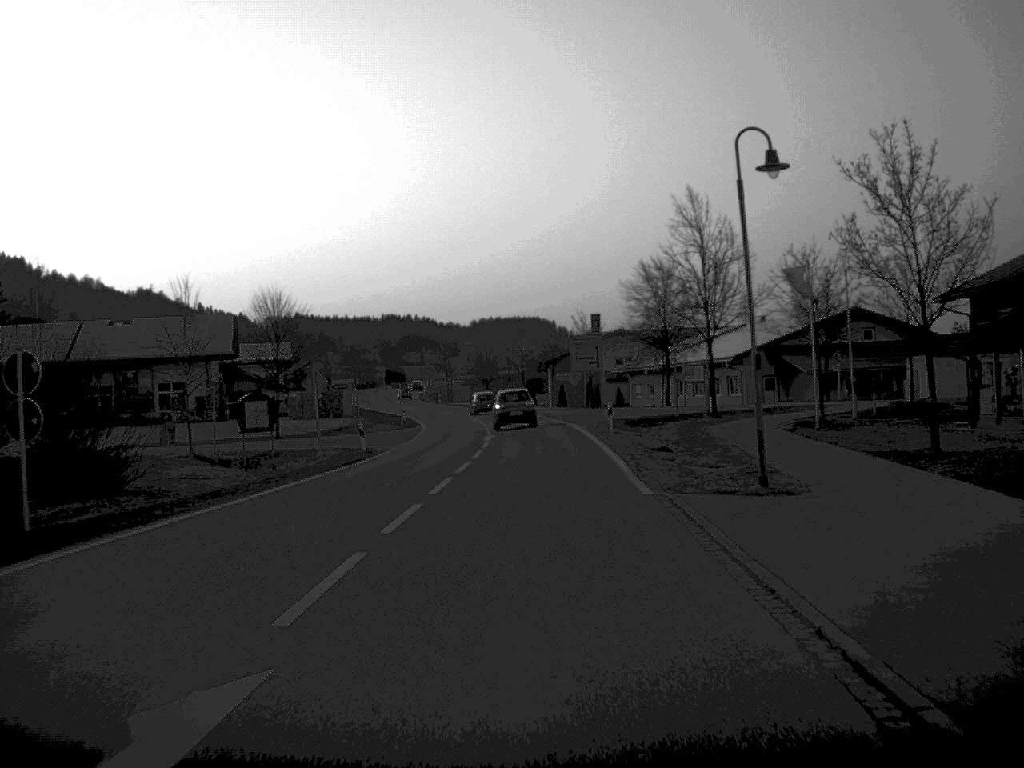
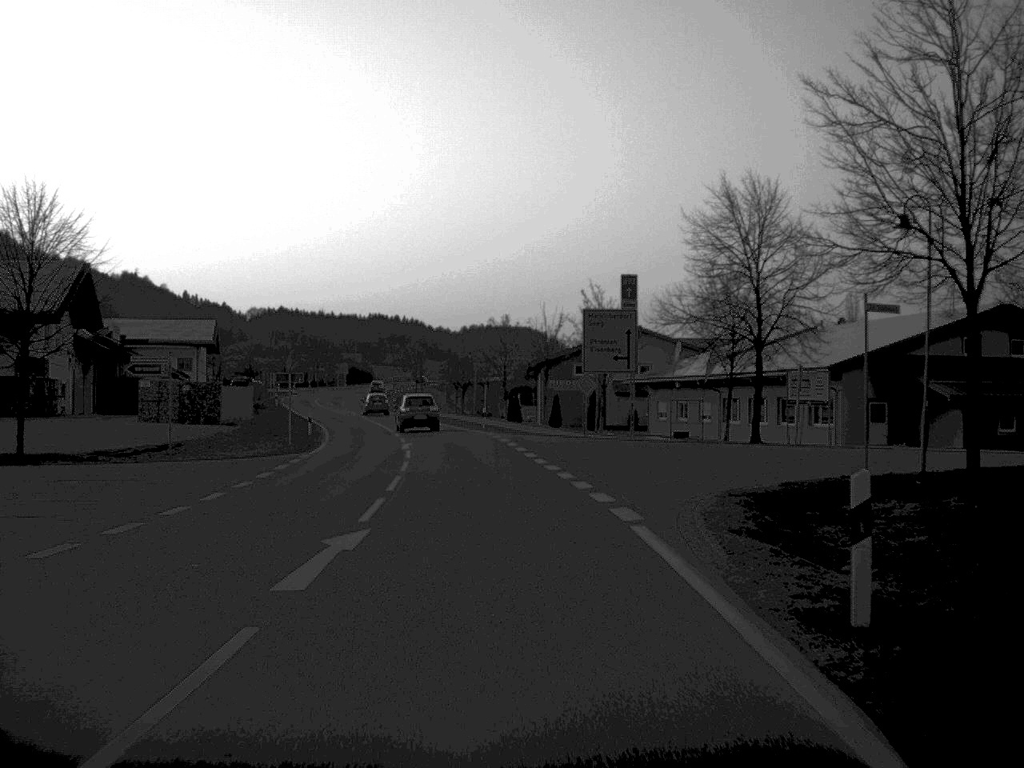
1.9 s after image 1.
(+0.4, +33.6) m; 0°
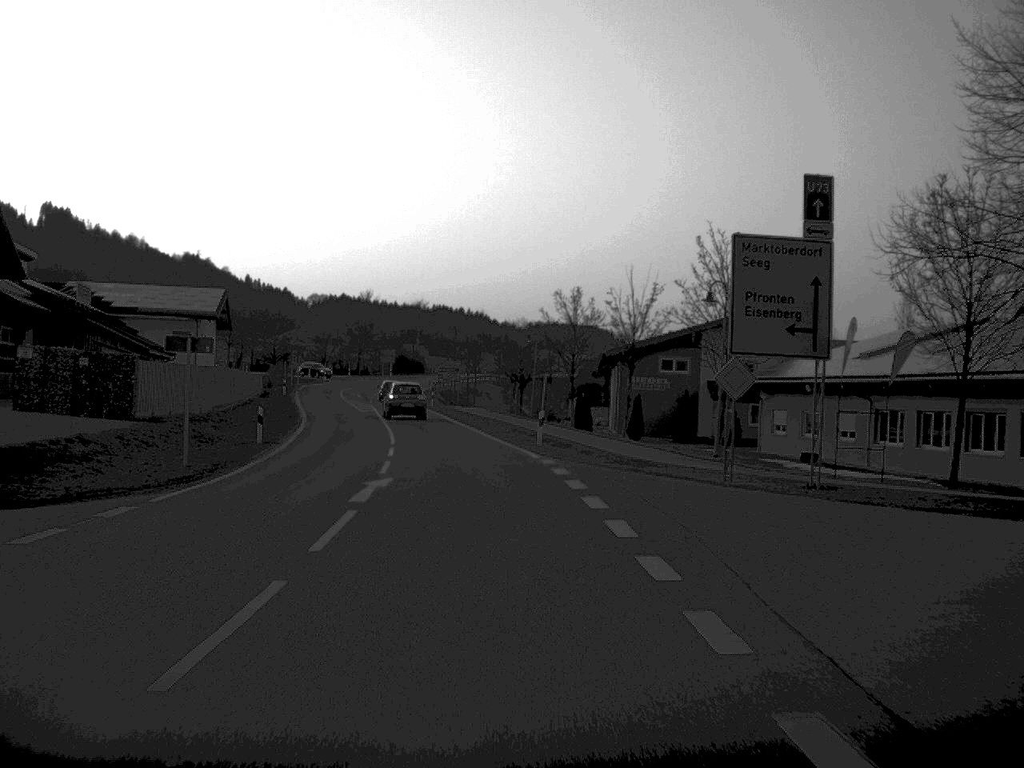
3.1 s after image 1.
(-0.4, +21.9) m; -3°
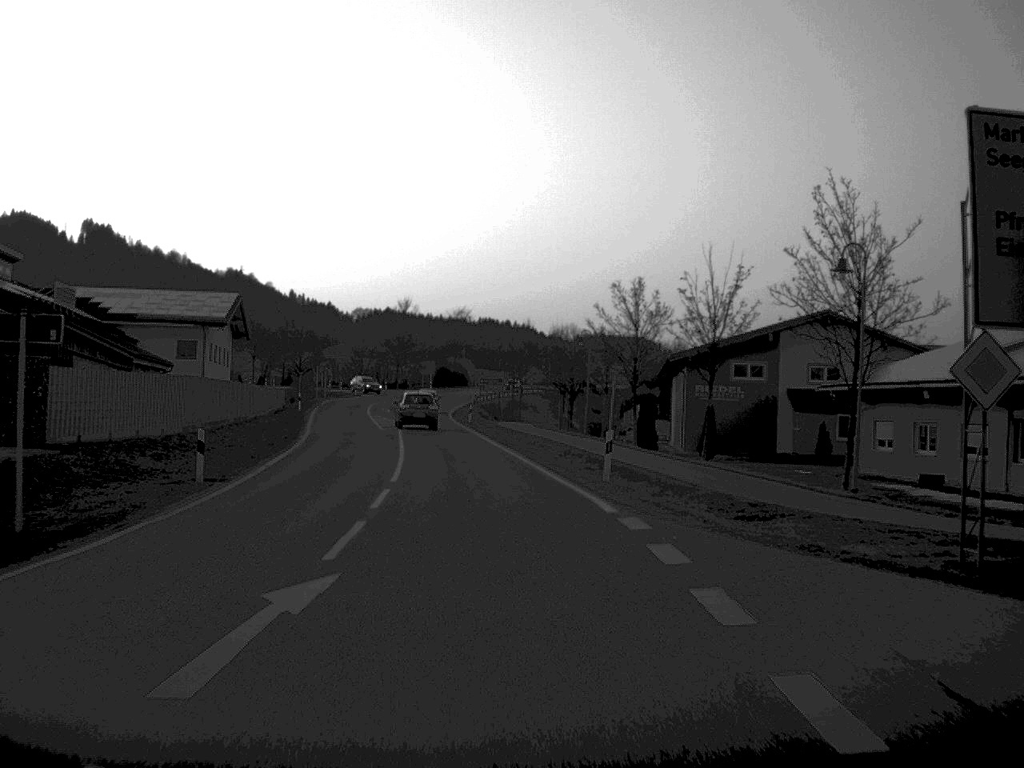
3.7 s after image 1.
(-0.2, +11.3) m; -2°
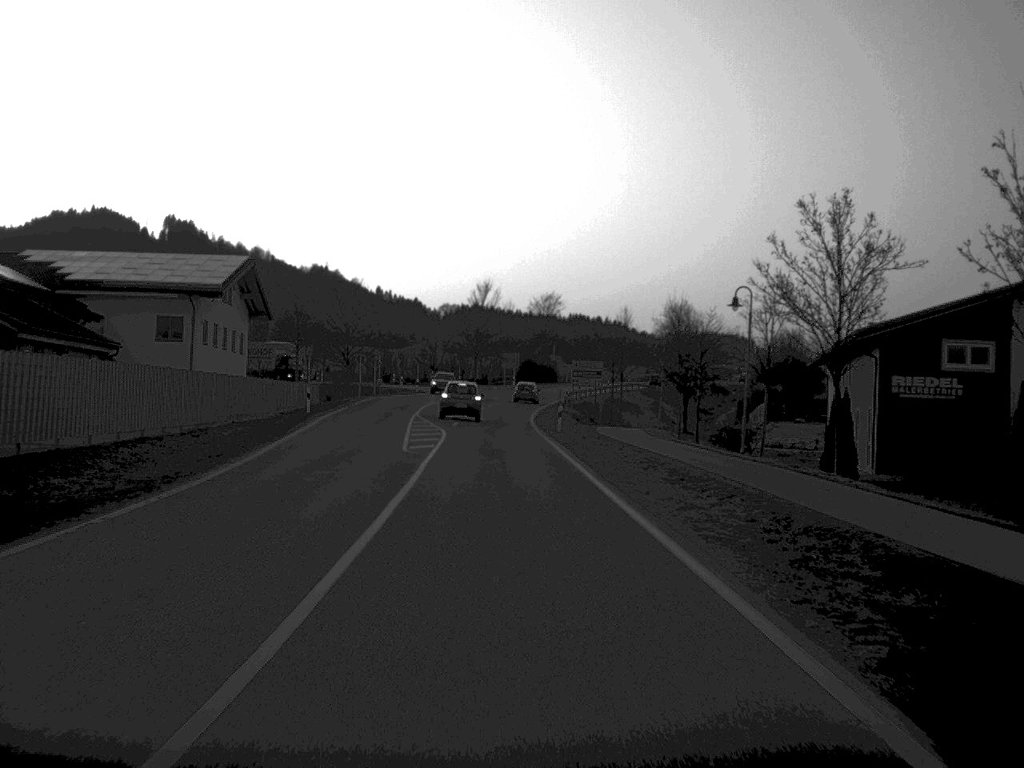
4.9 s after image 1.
(-0.9, +23.9) m; -4°
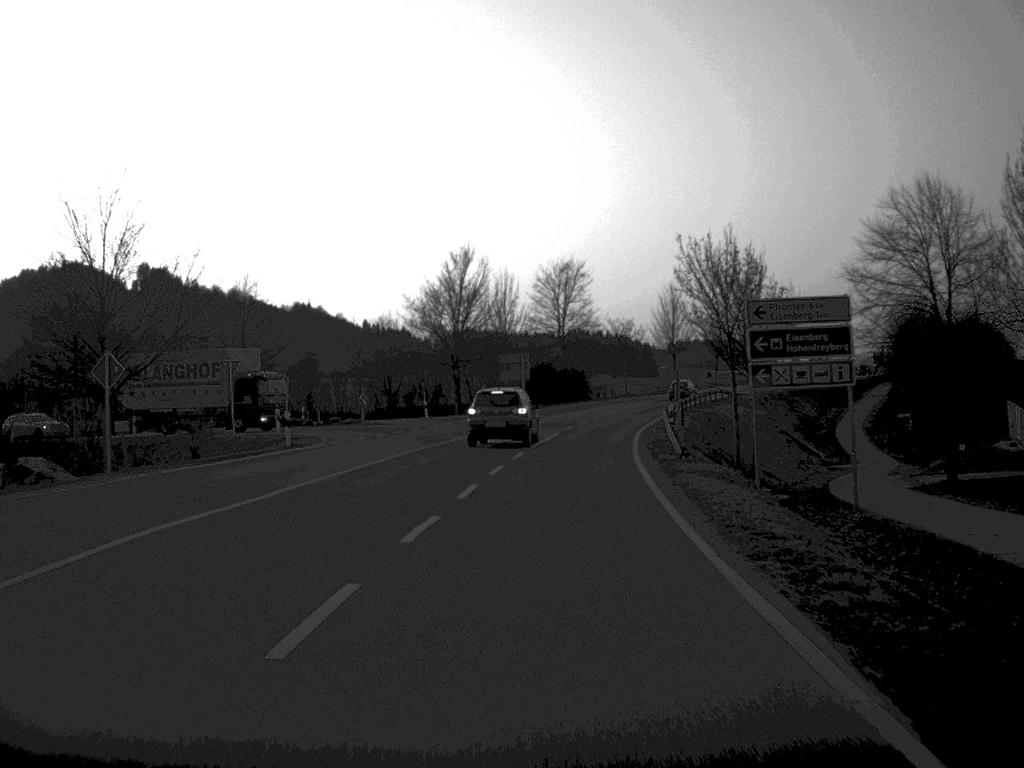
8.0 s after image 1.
(-1.1, +59.5) m; 0°
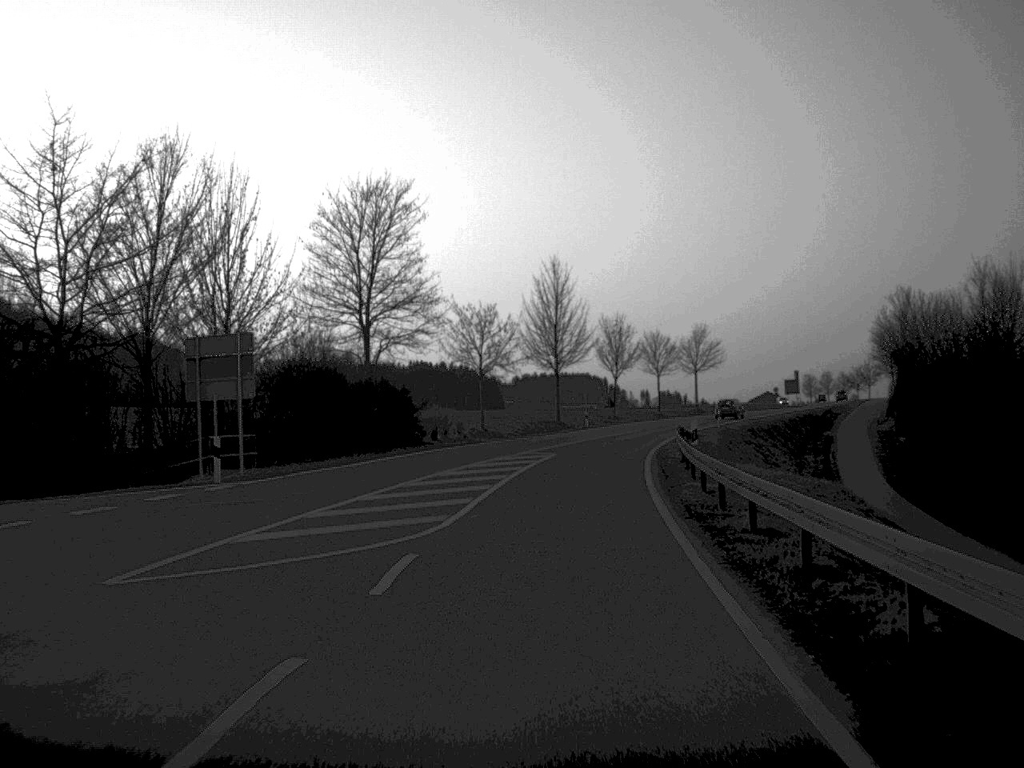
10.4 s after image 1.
(+3.1, +49.8) m; +7°
